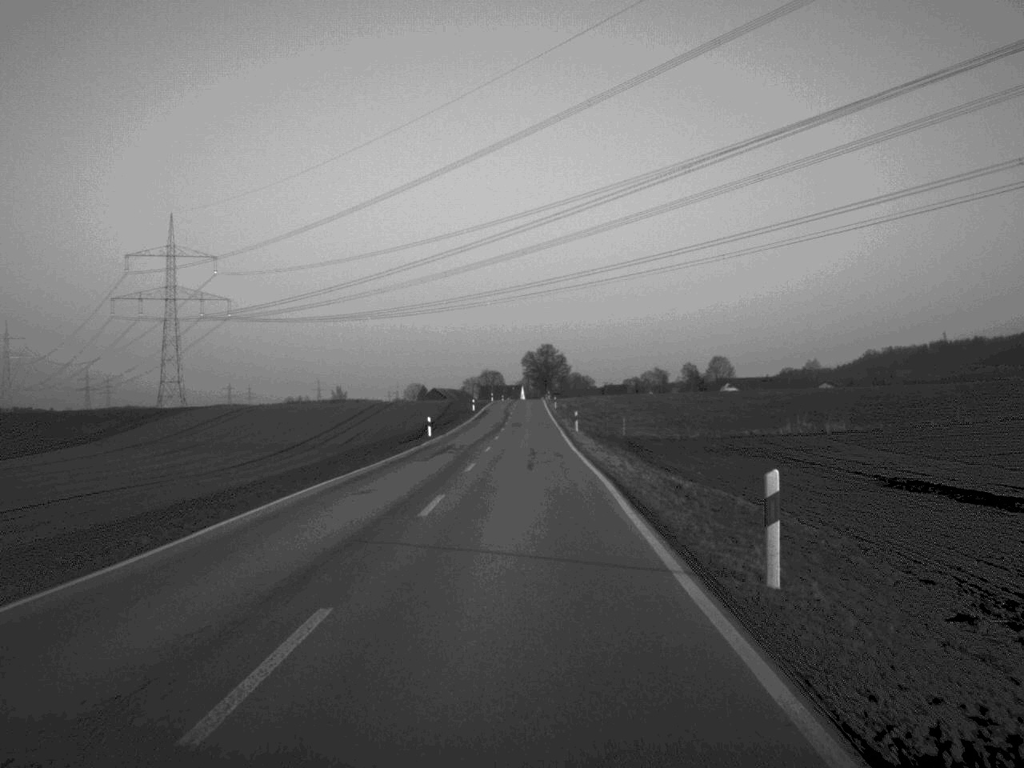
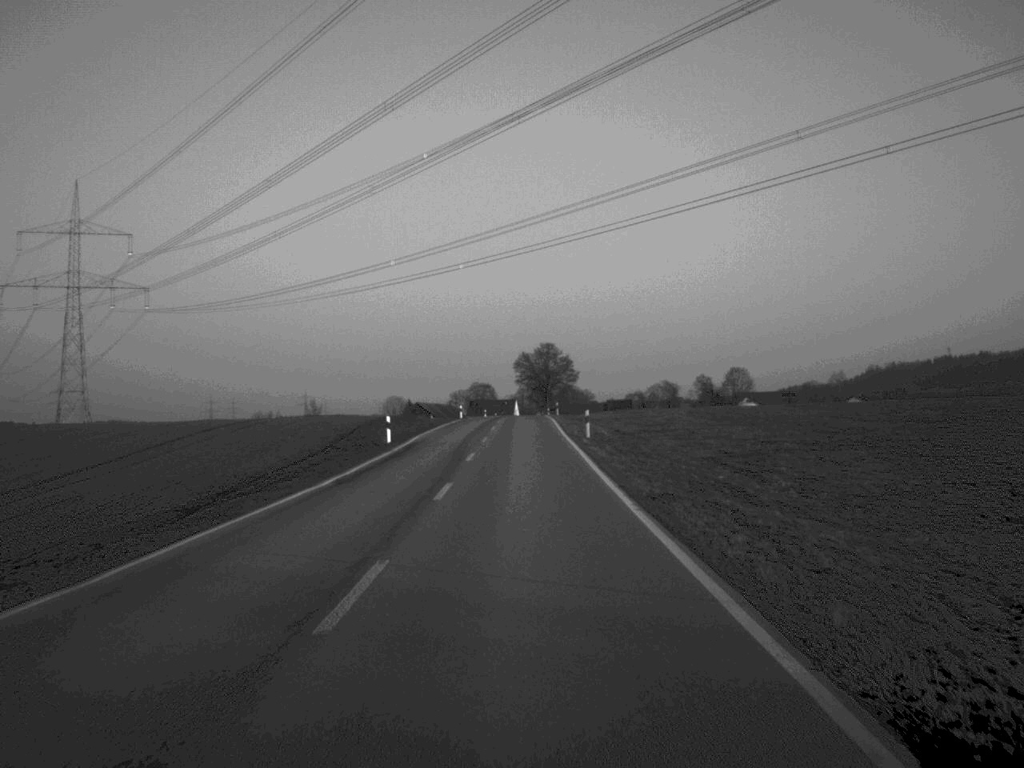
(+0.2, +66.7) m; 0°
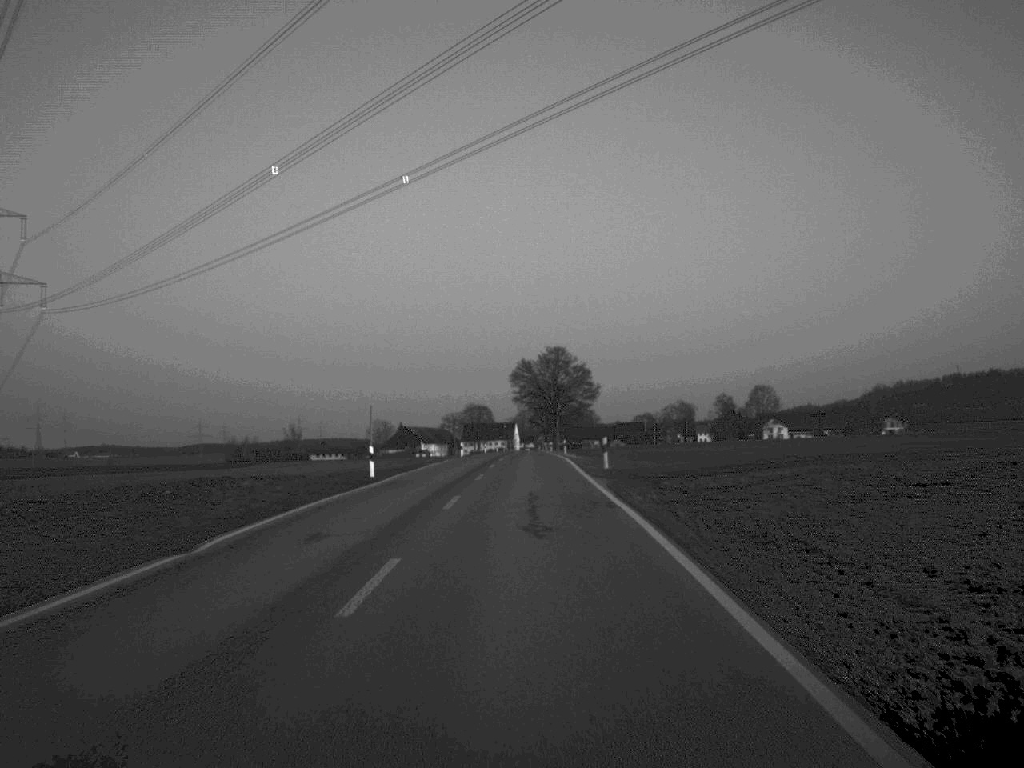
(0.0, +56.6) m; 0°
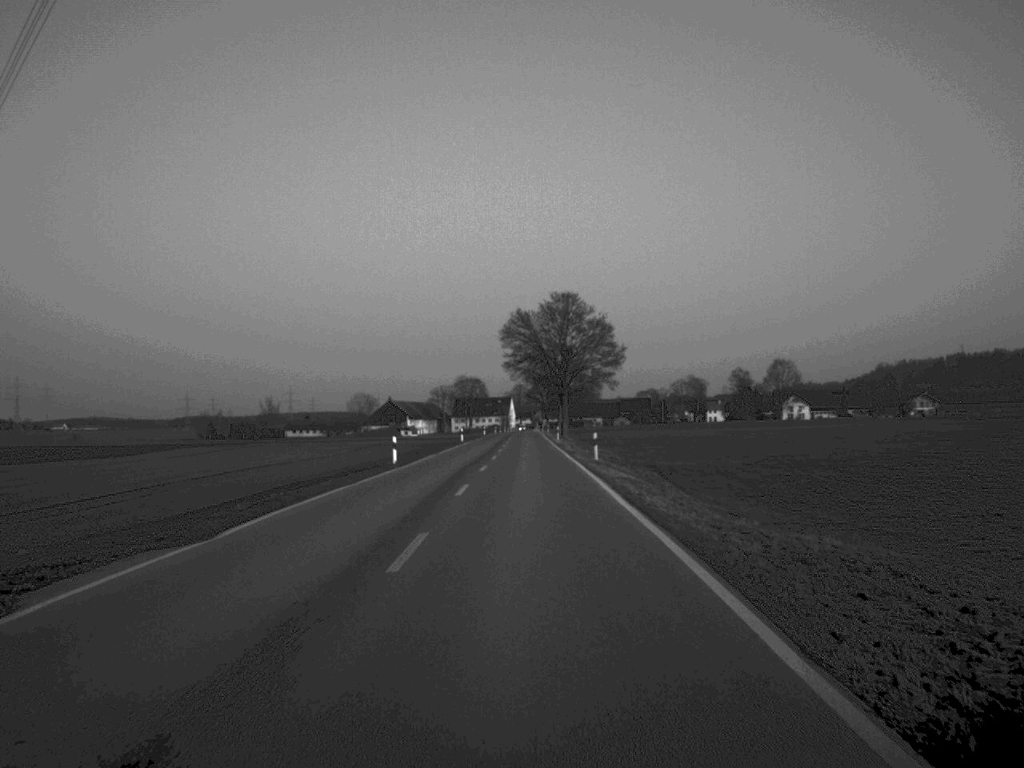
(+0.1, +43.8) m; 0°
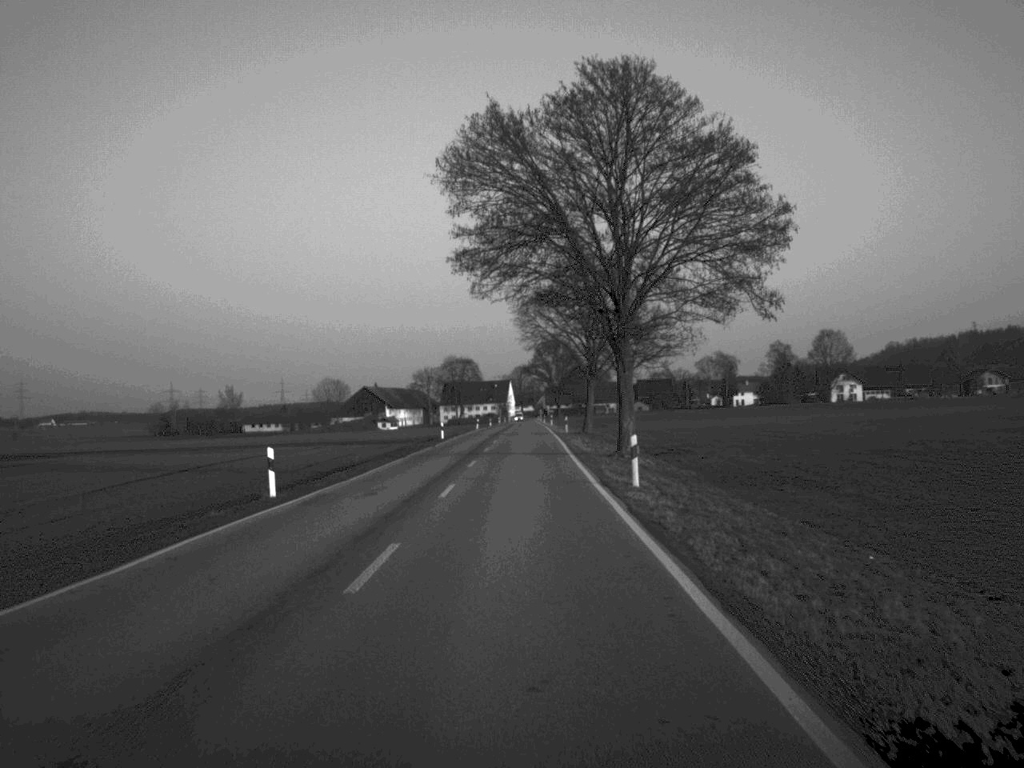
(+0.3, +71.0) m; 0°
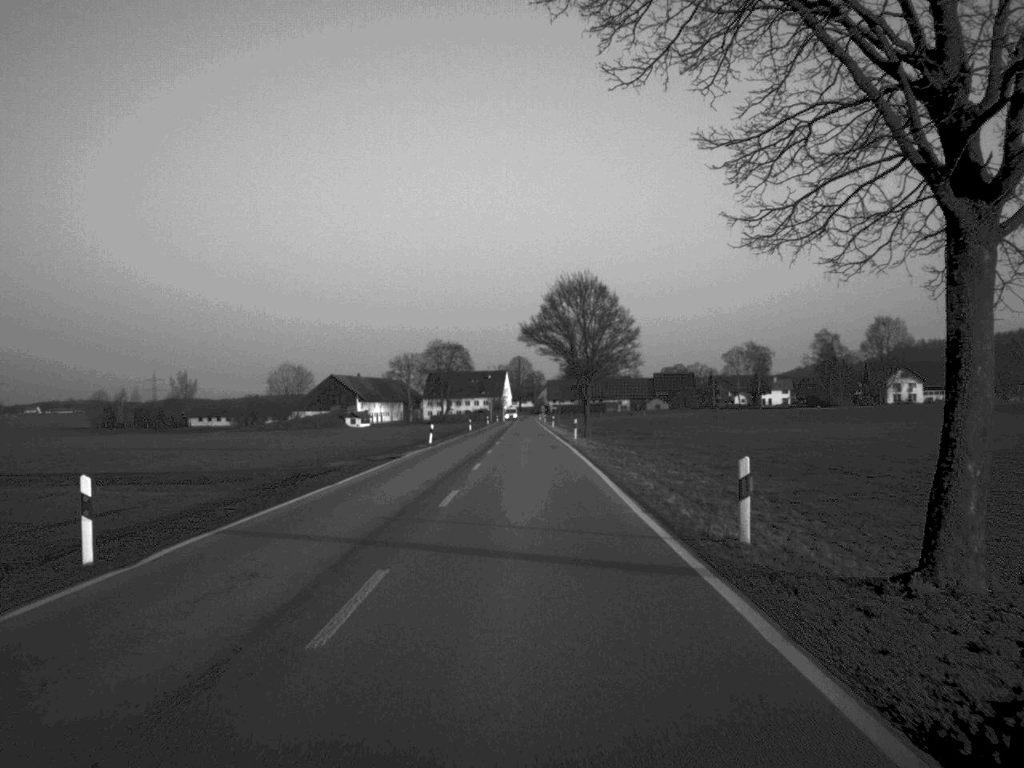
(0.0, +60.8) m; 0°
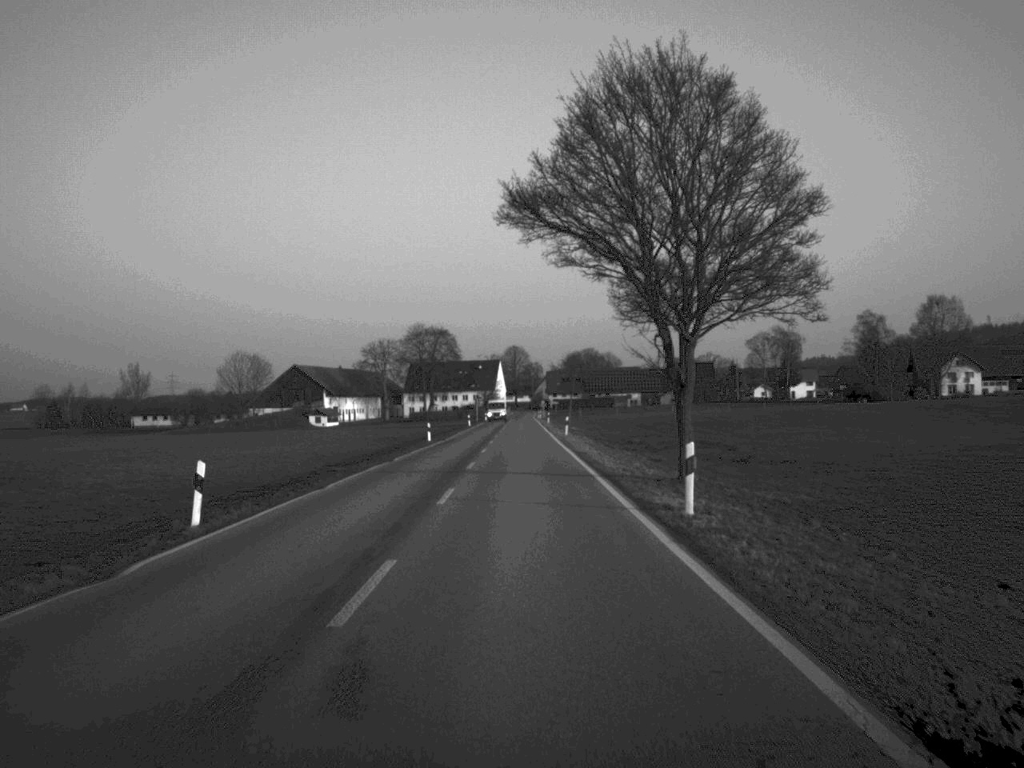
(0.0, +45.5) m; 0°
